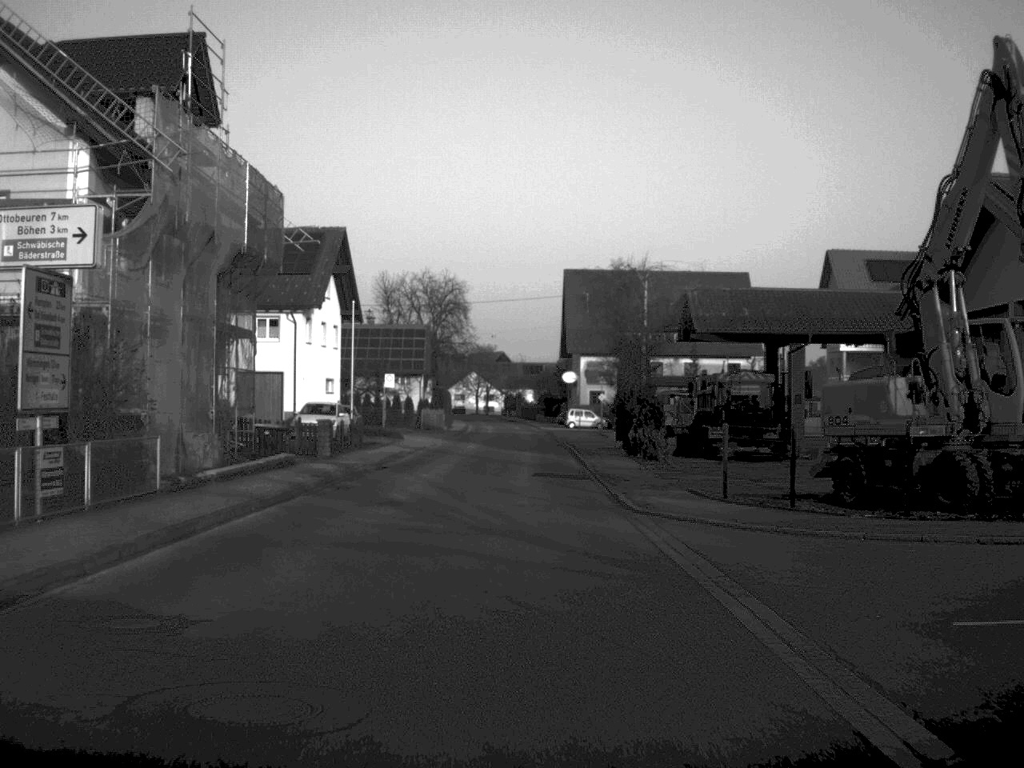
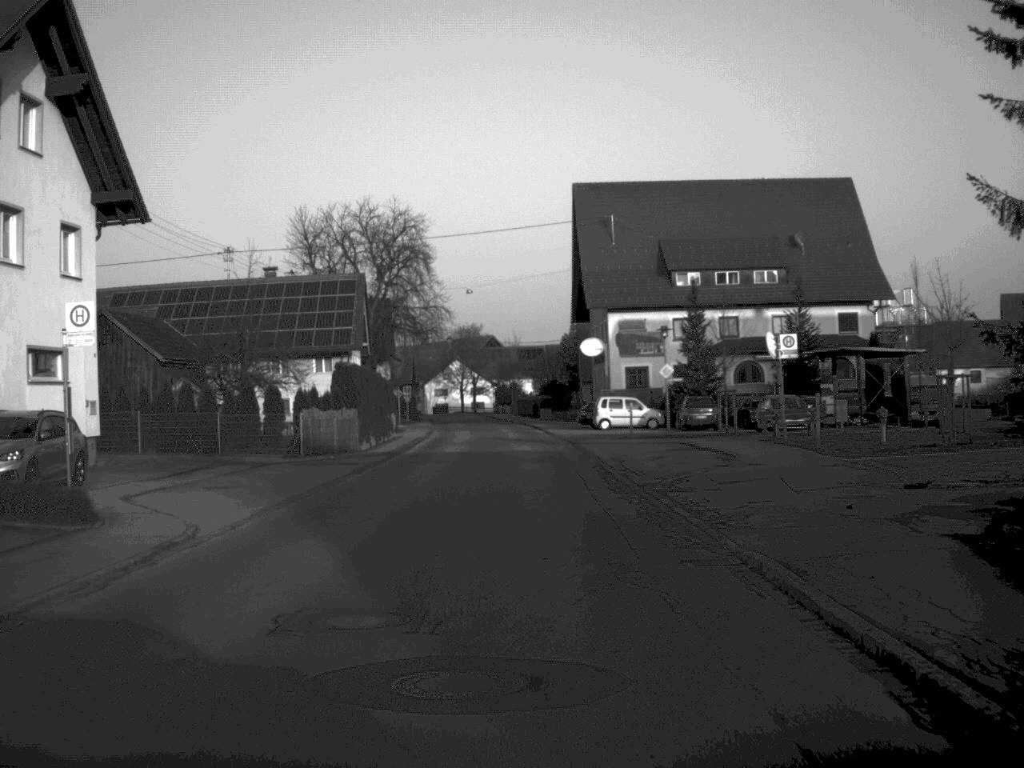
(-0.2, +44.2) m; 0°
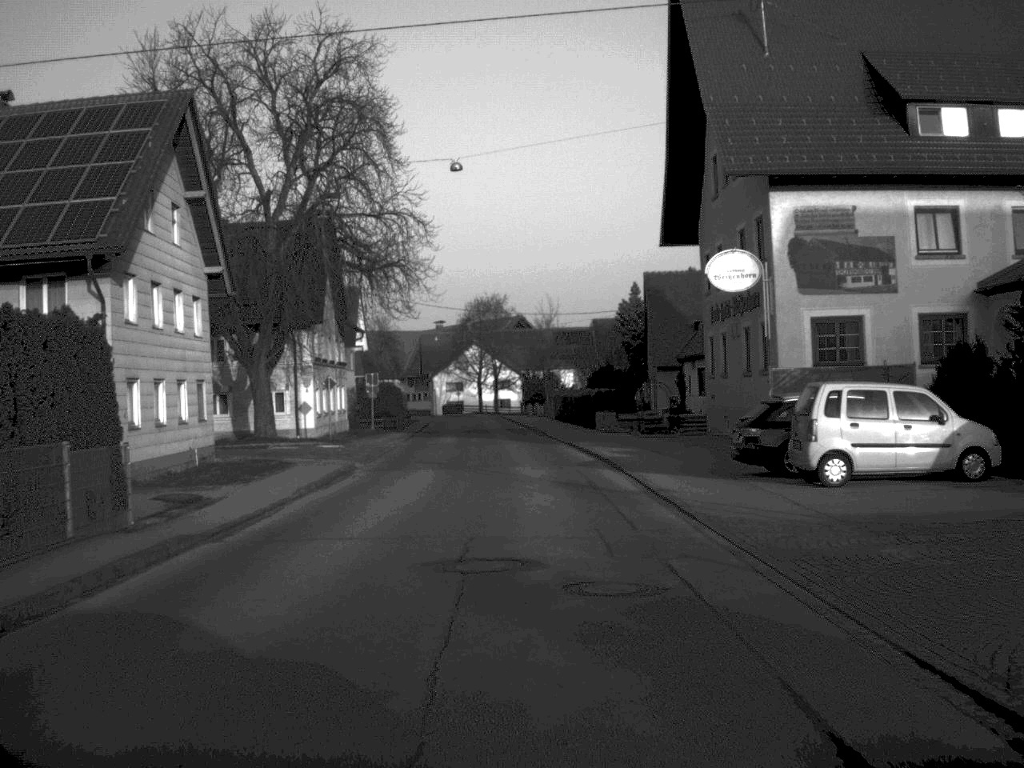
(-0.4, +42.7) m; -2°
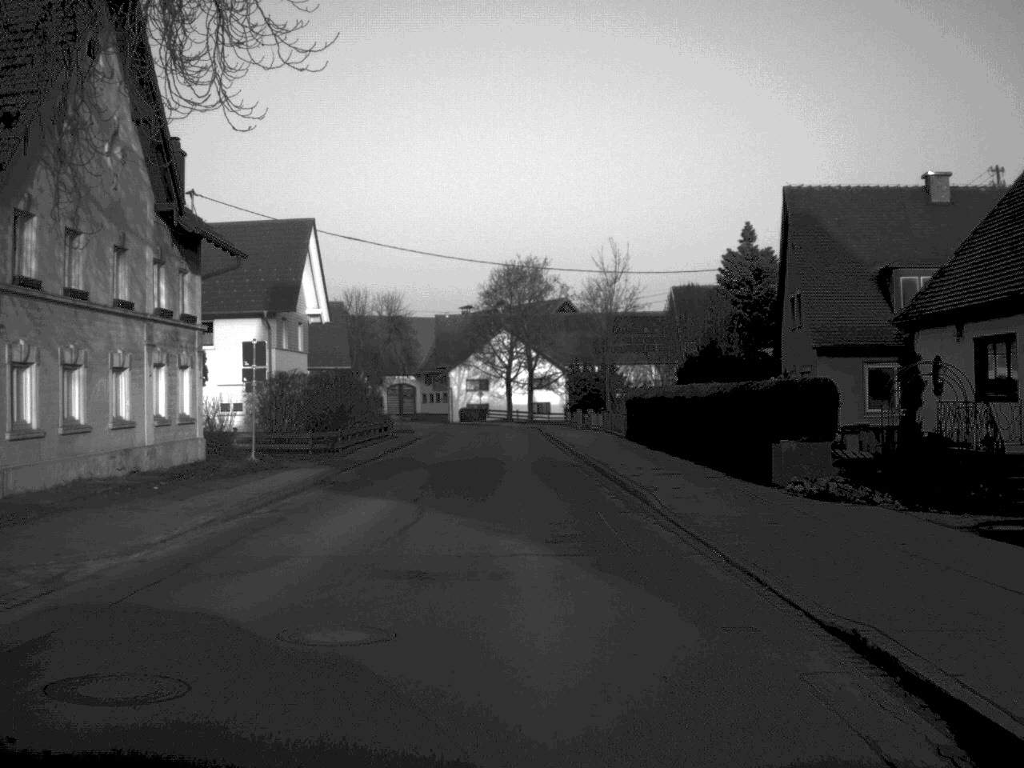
(-0.3, +34.6) m; -2°
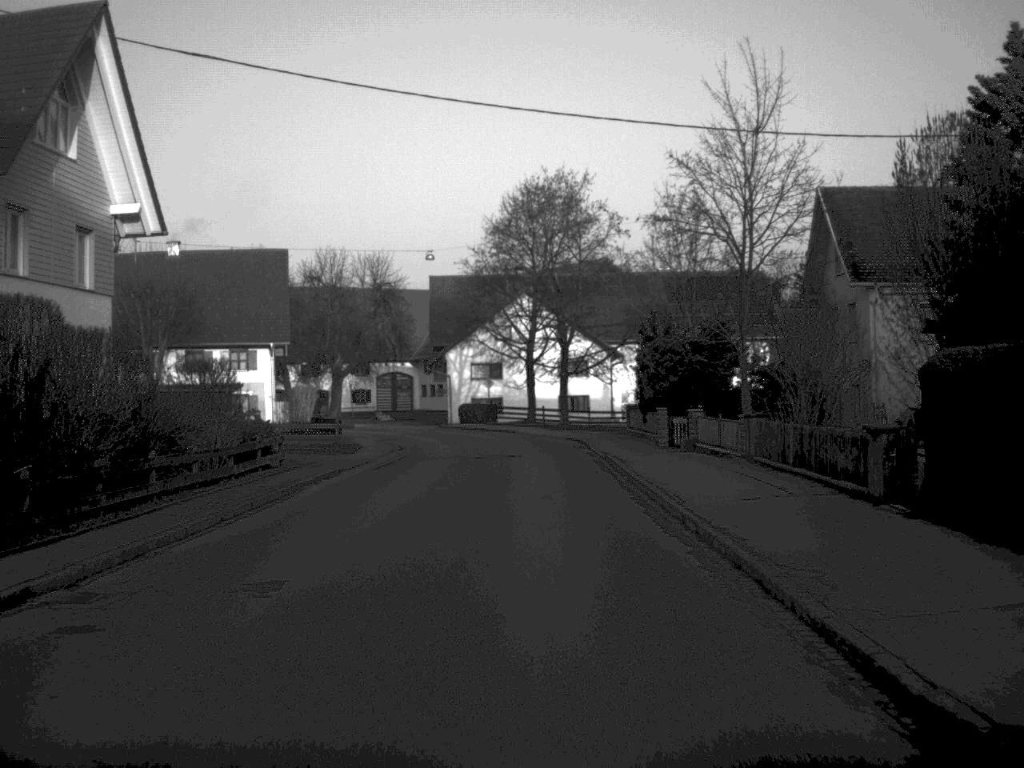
(-0.3, +32.3) m; -1°
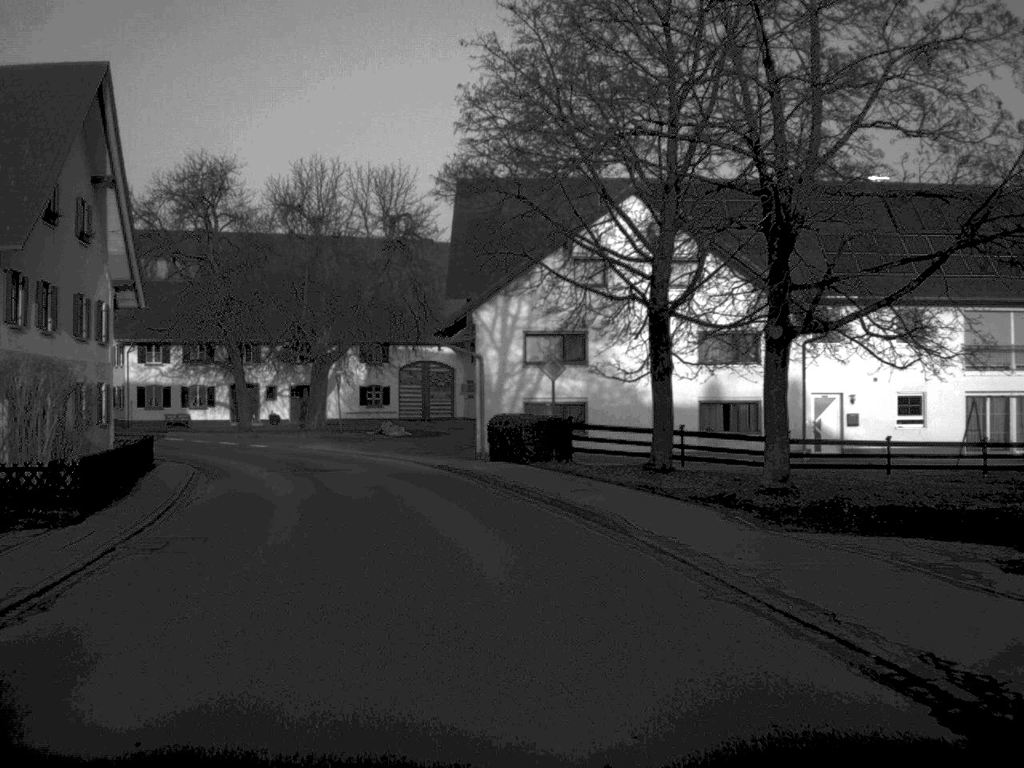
(-0.5, +39.6) m; -4°
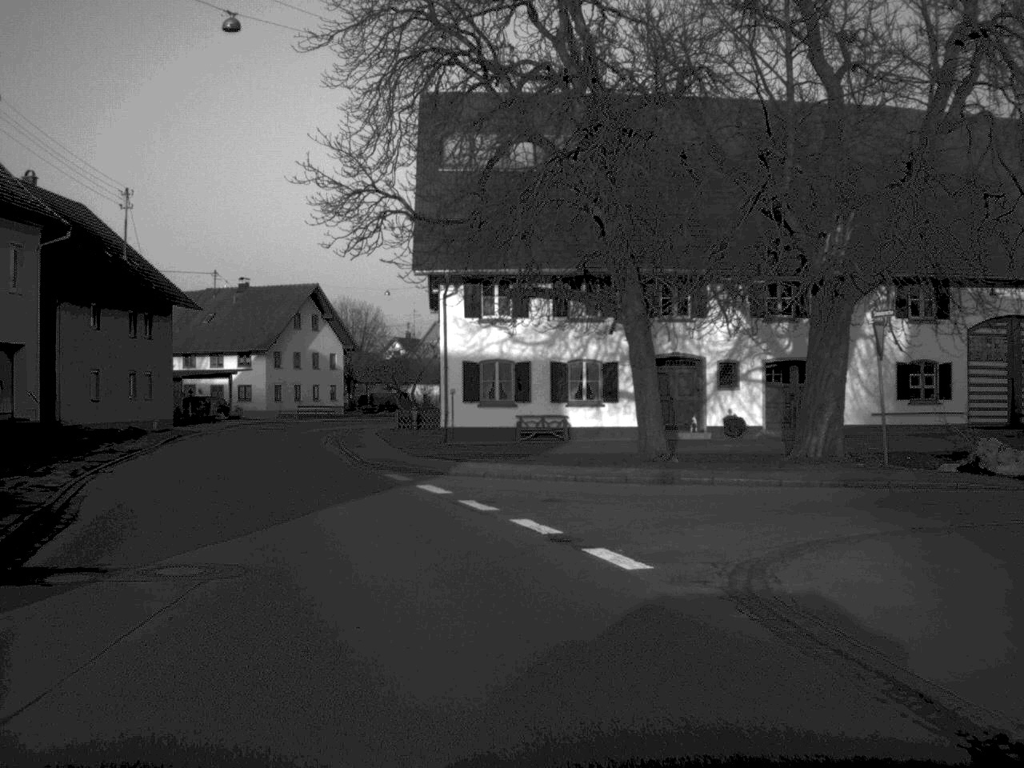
(-5.9, +36.4) m; -22°
